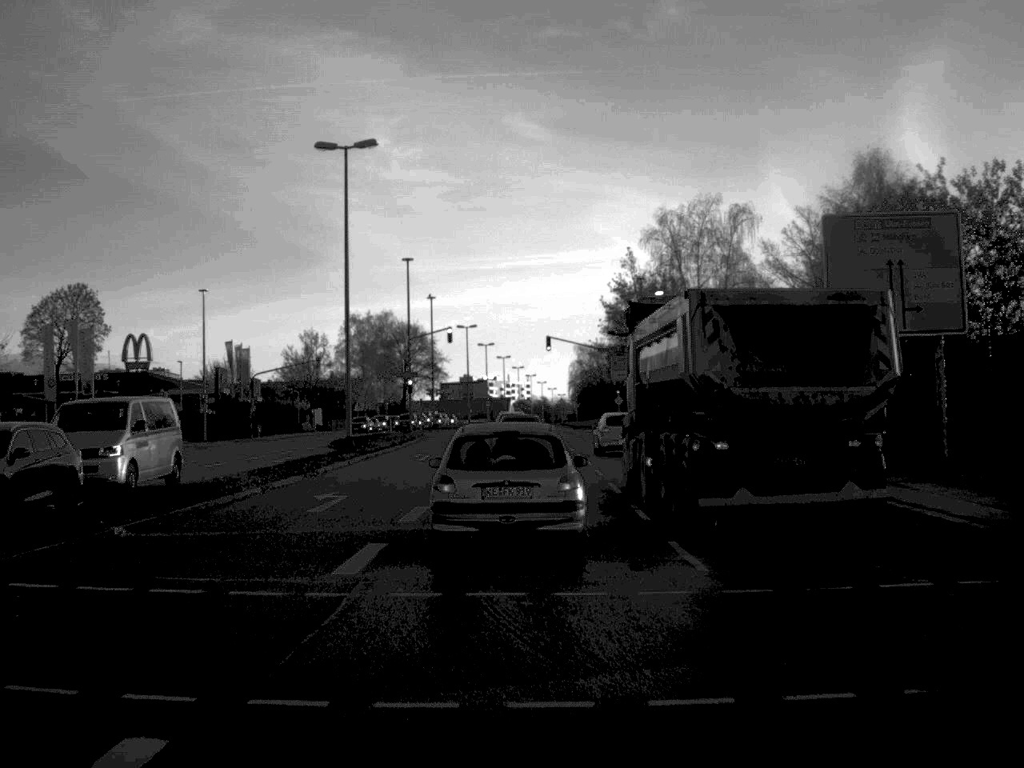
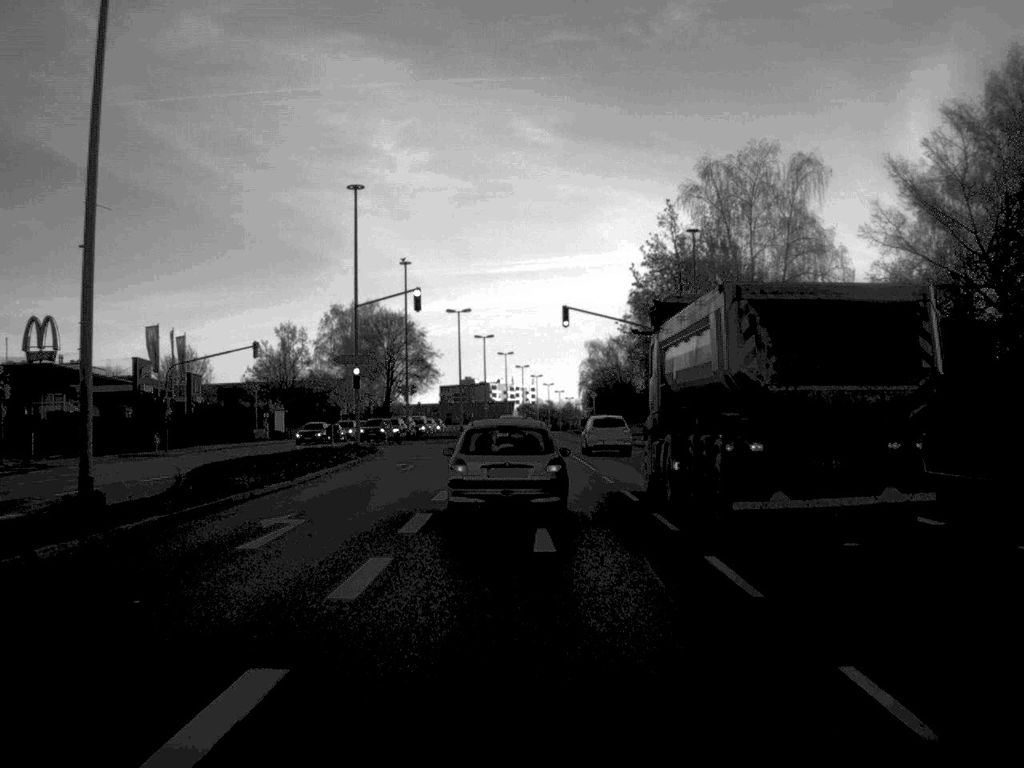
(-0.1, +25.6) m; 0°
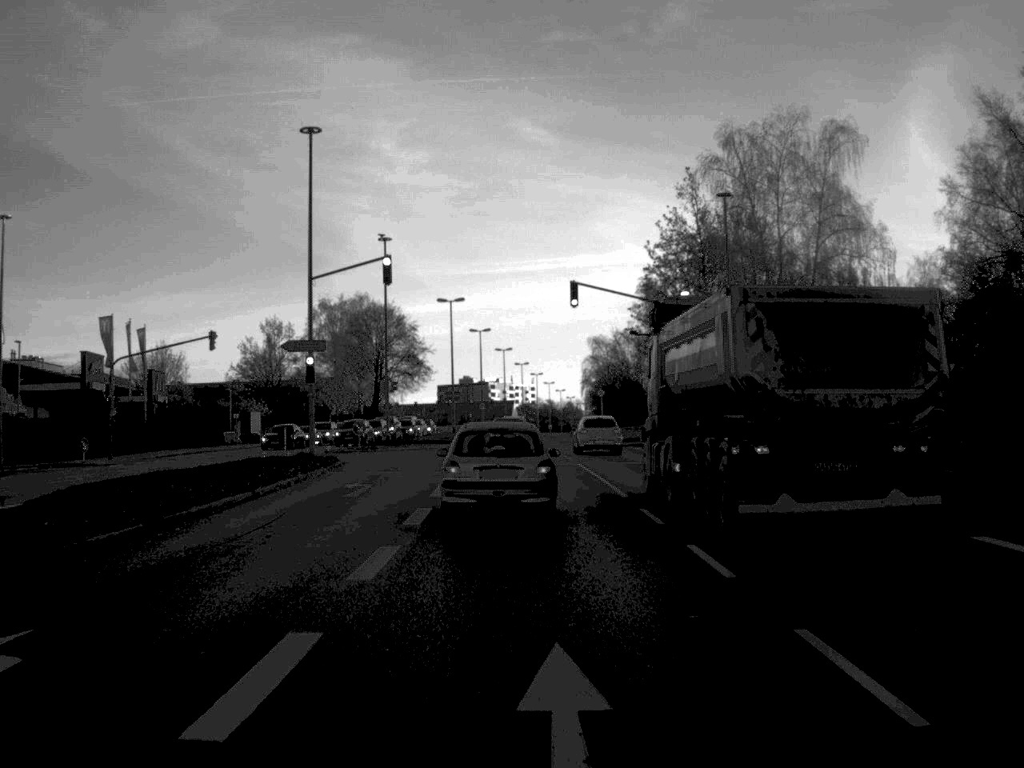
(0.0, +10.4) m; 0°
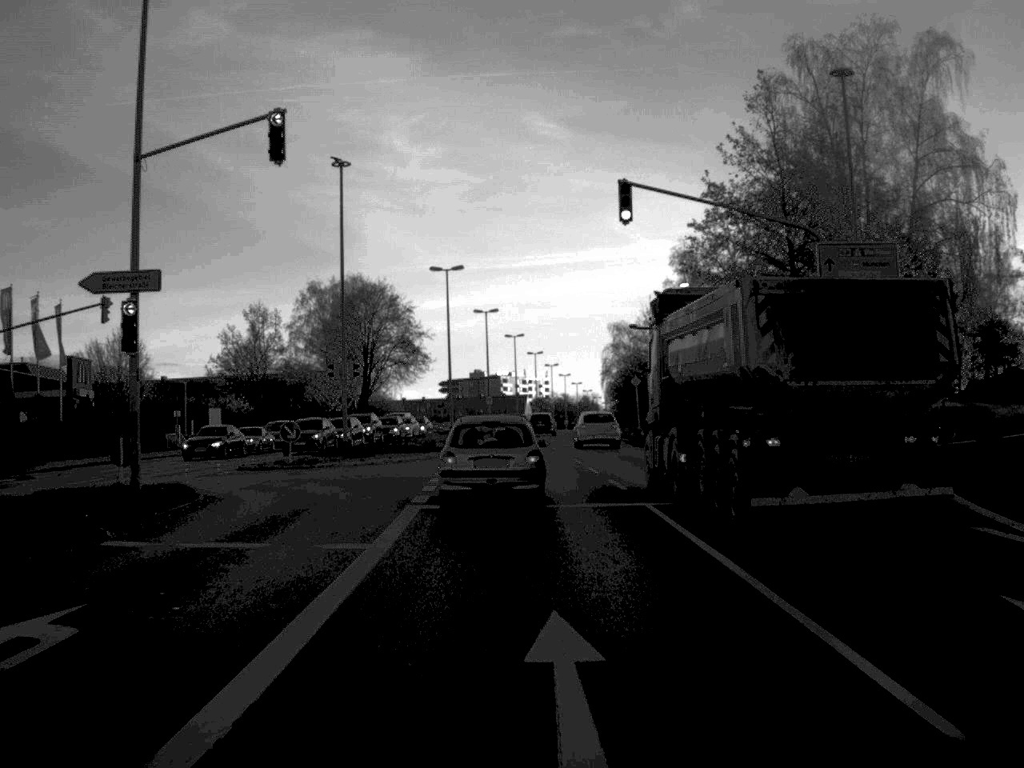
(-0.1, +19.0) m; -1°
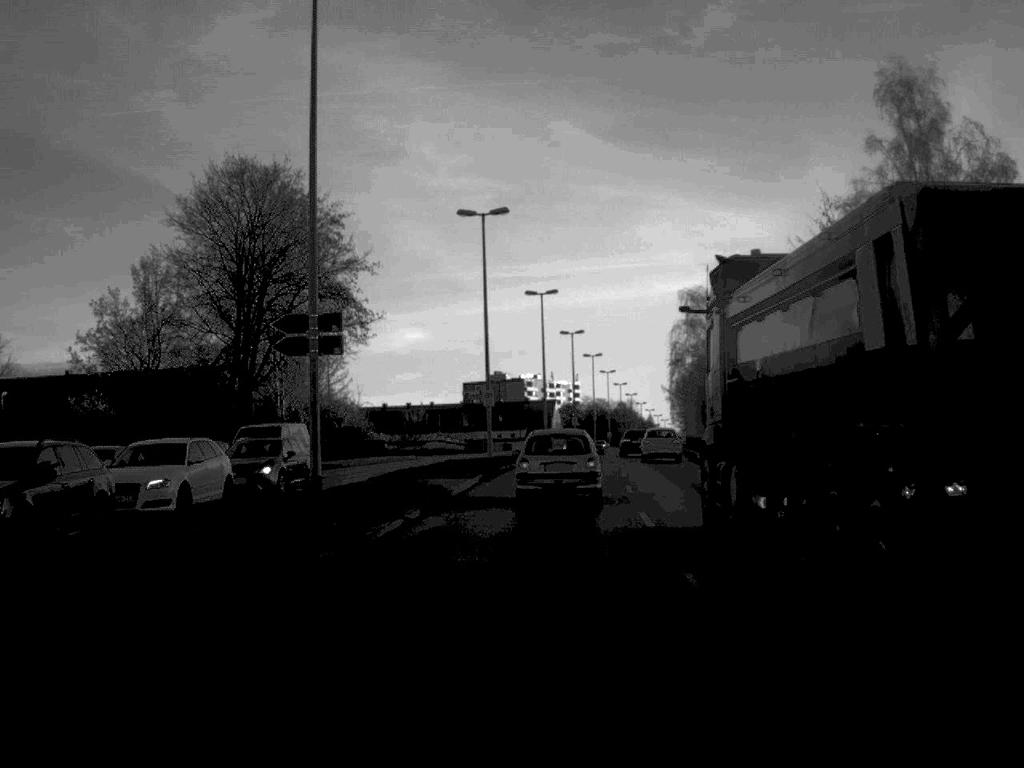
(-0.6, +57.0) m; -1°
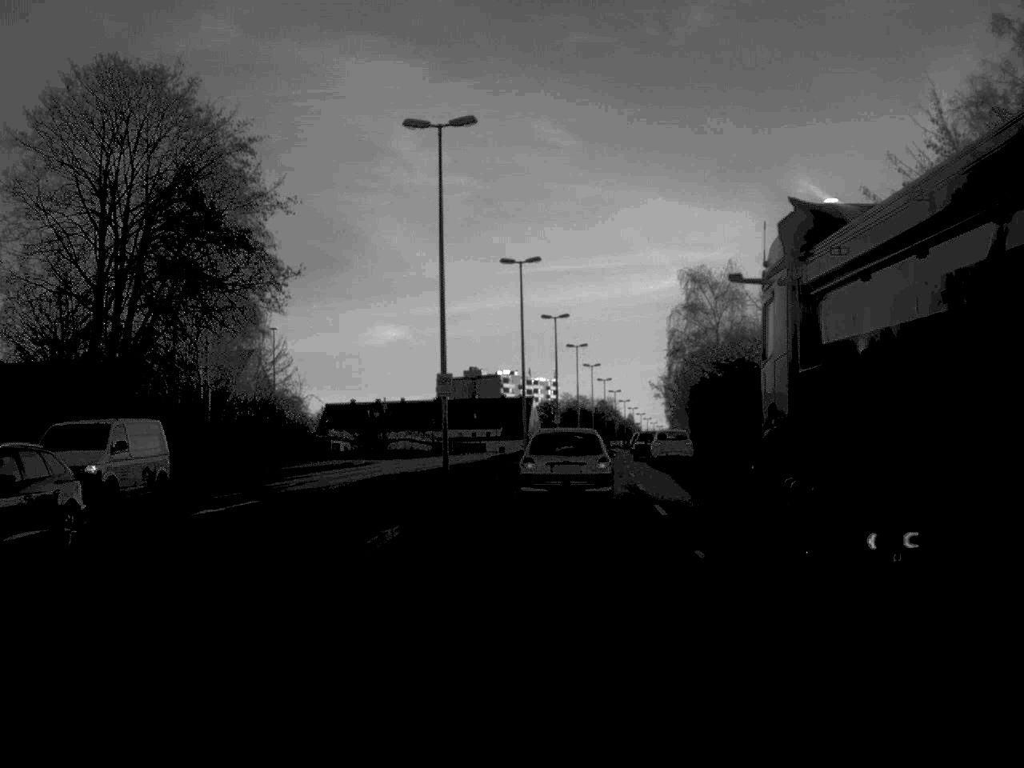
(+0.1, +15.6) m; +1°
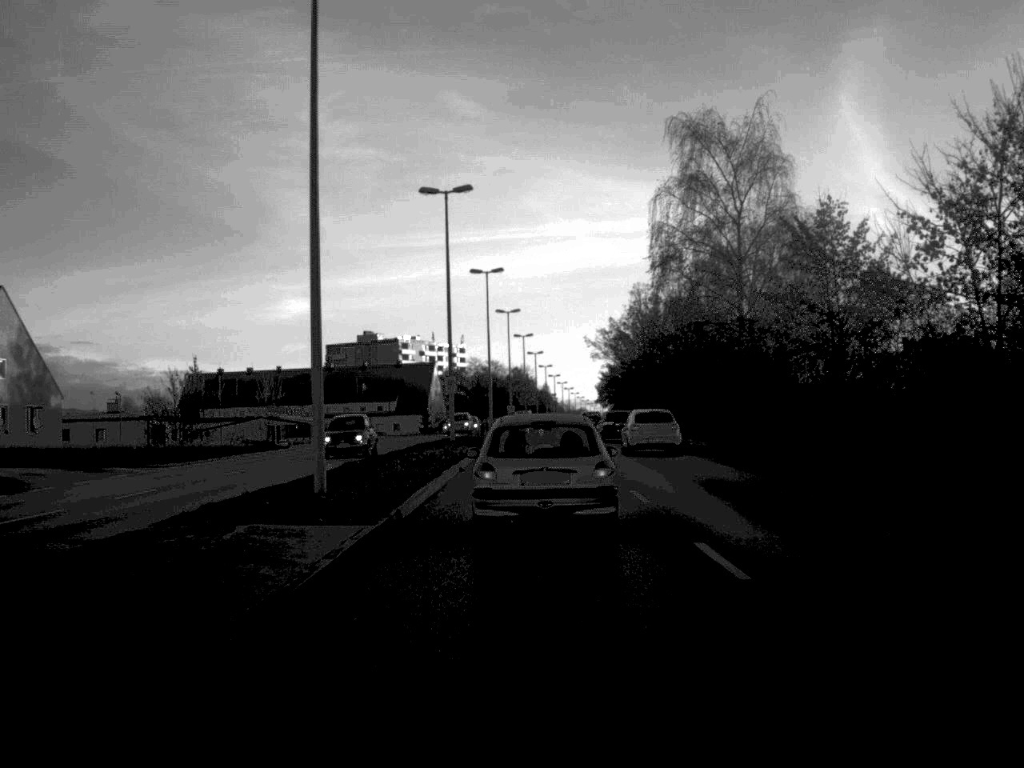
(+1.7, +45.8) m; +4°
